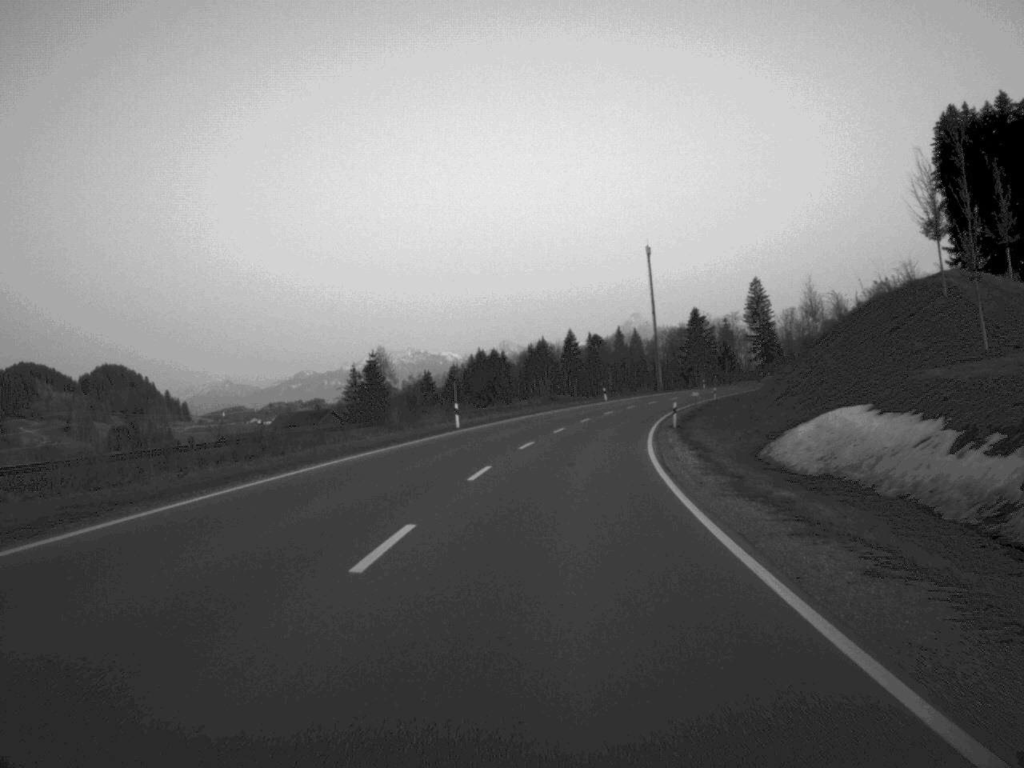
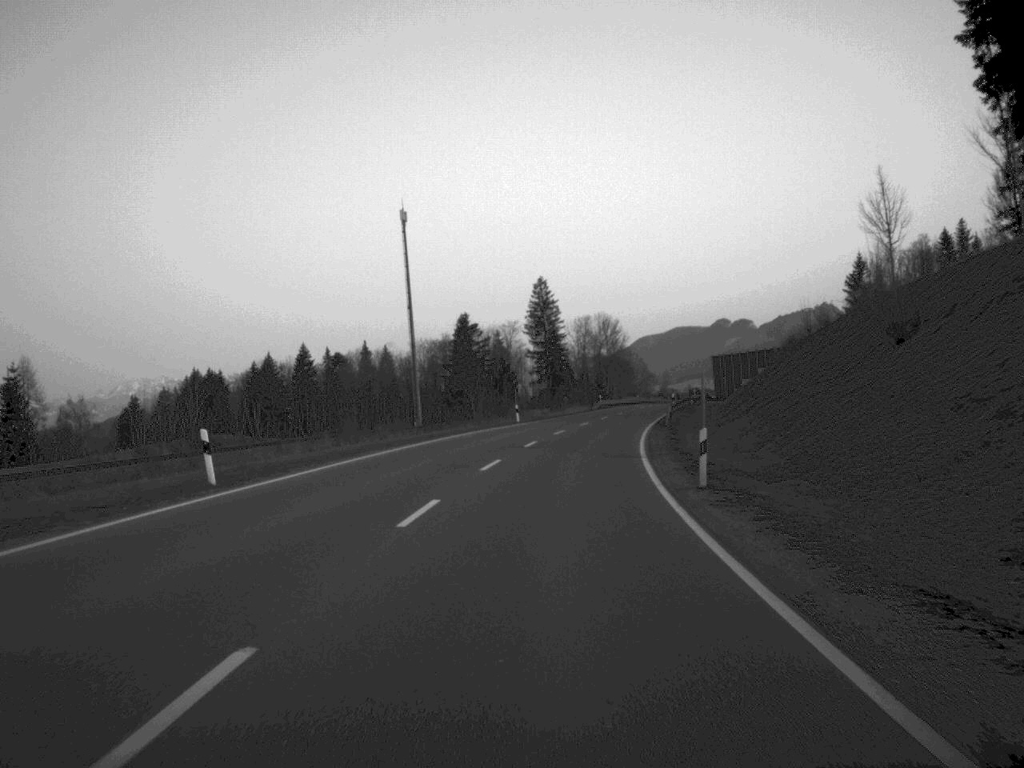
(+7.5, +78.3) m; +11°
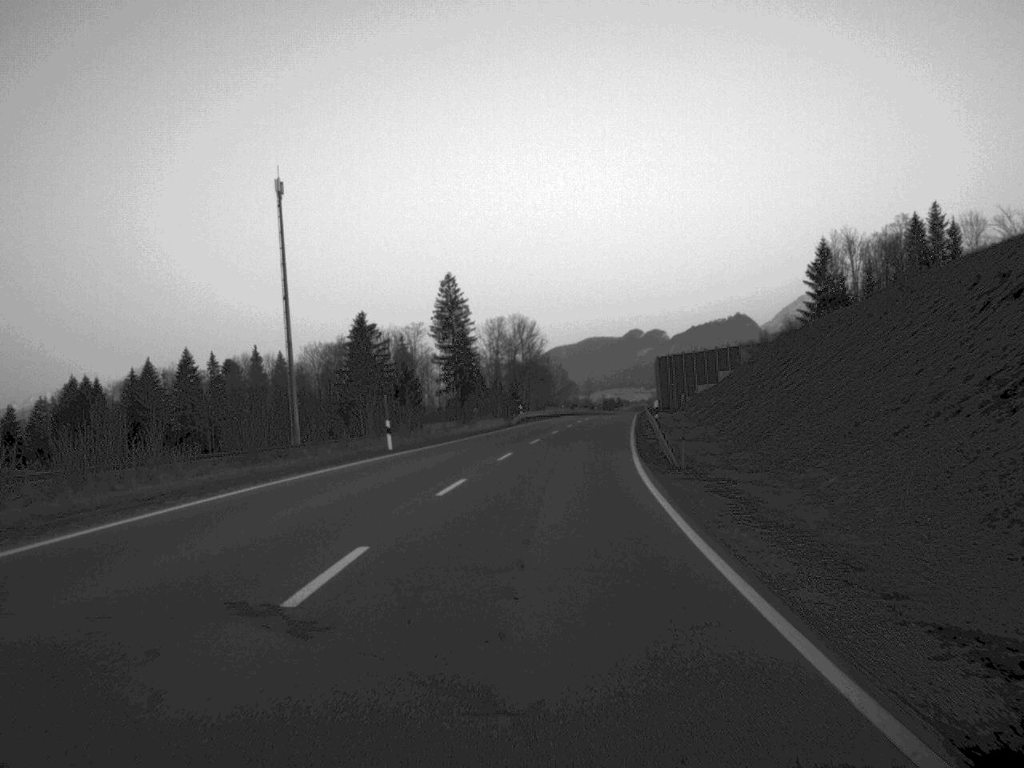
(+1.1, +29.8) m; +4°
